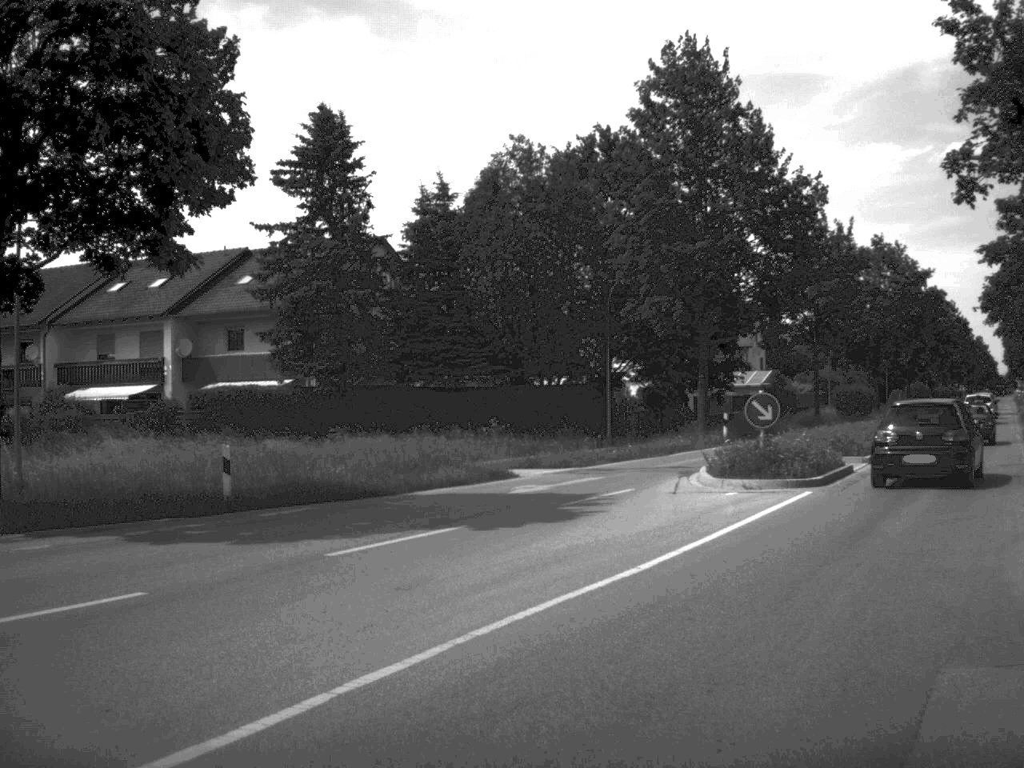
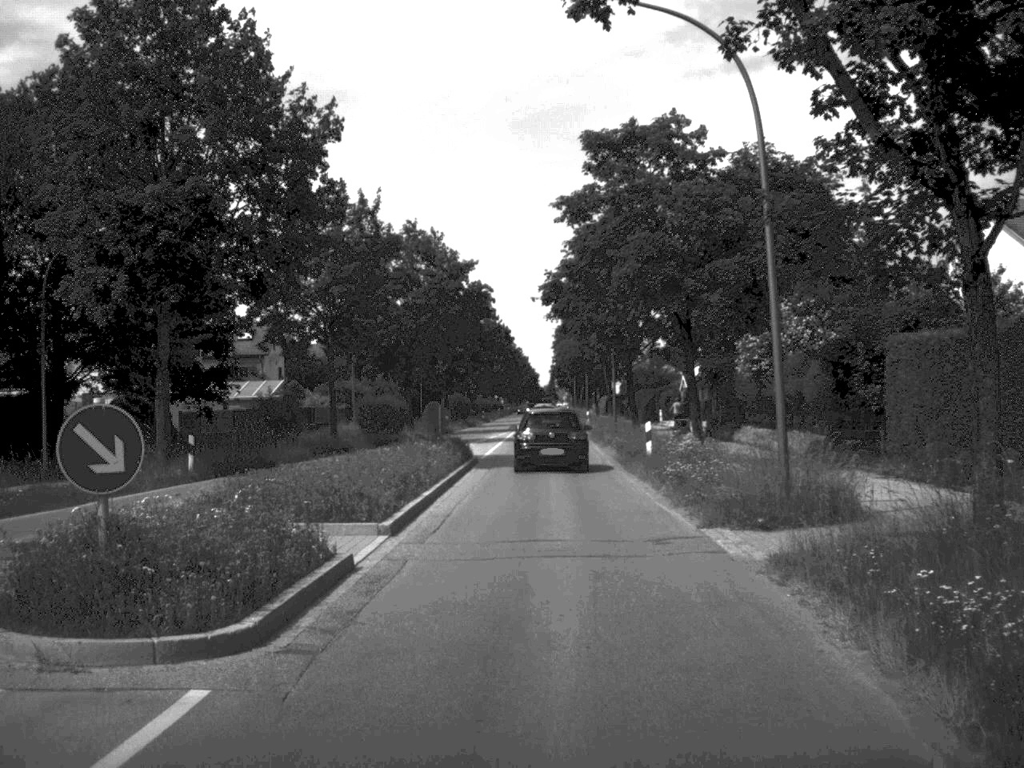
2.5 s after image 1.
(+3.0, +12.9) m; +20°
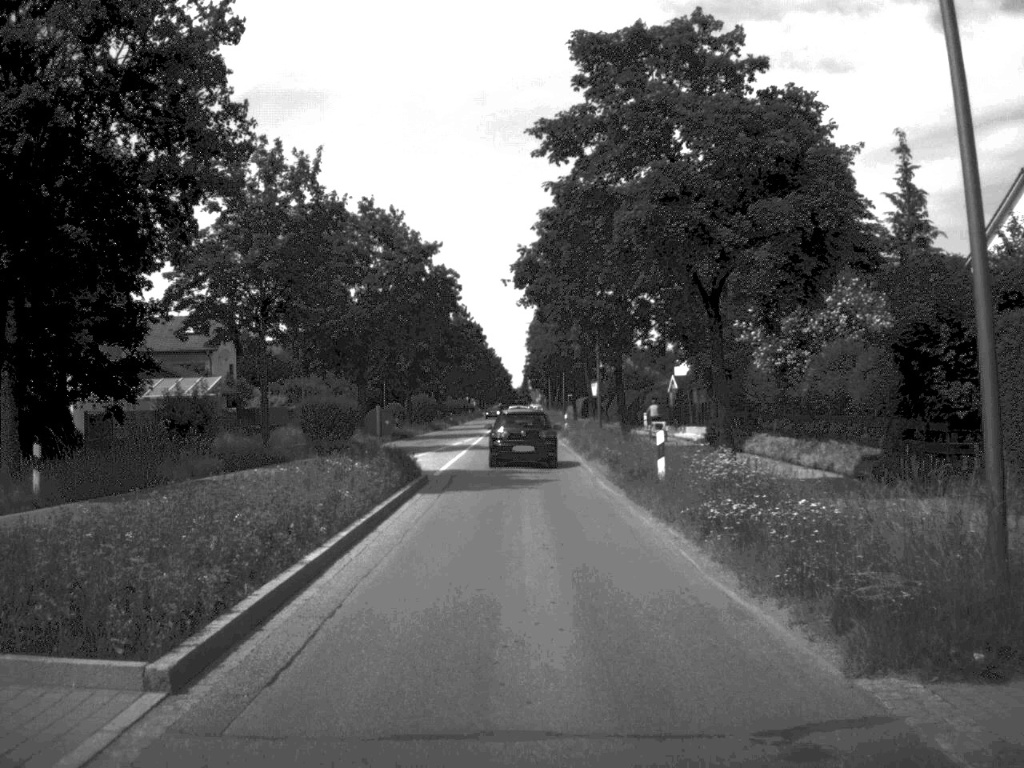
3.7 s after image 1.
(+0.1, +8.4) m; +1°
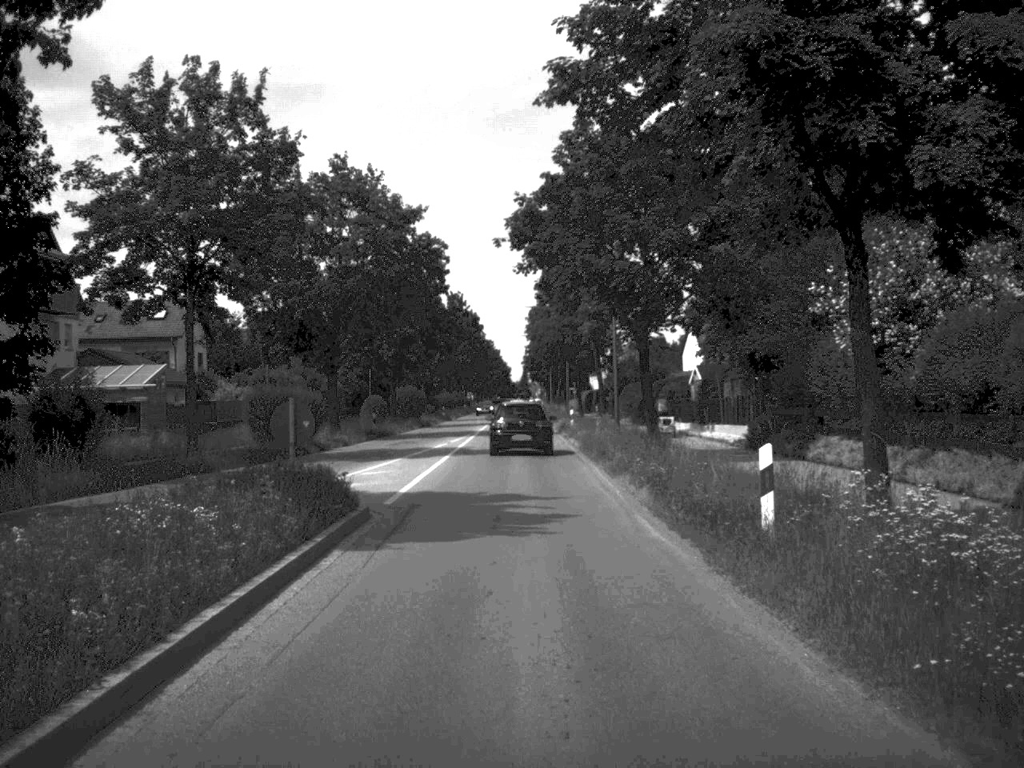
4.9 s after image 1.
(0.0, +9.6) m; 0°
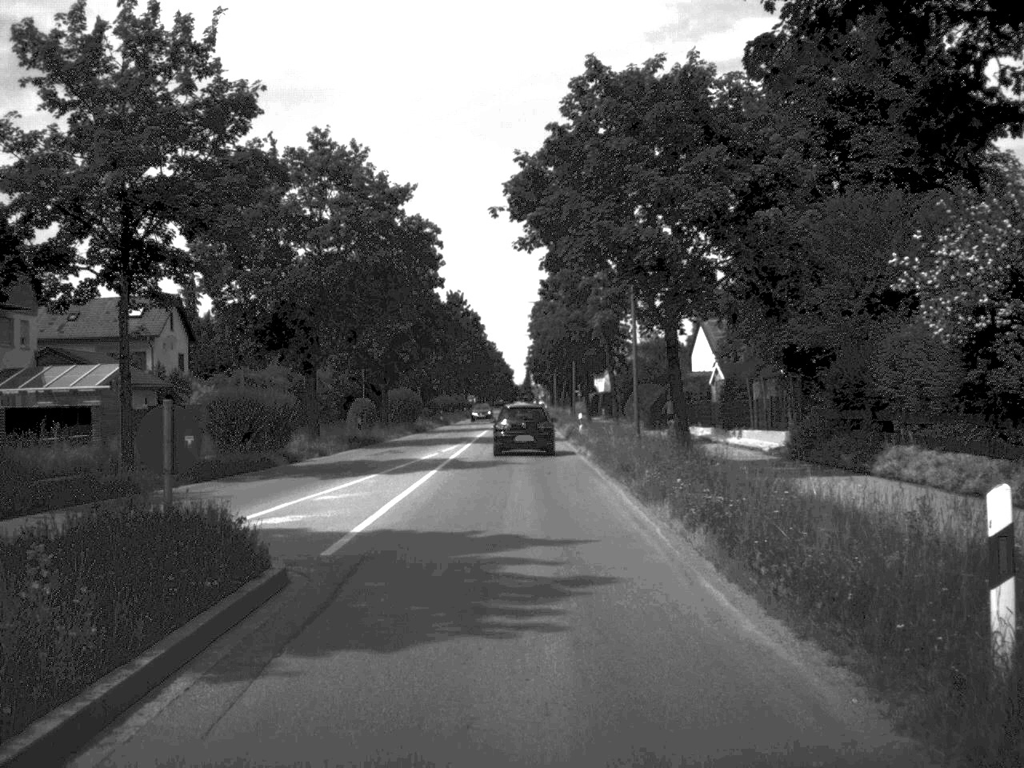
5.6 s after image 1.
(0.0, +6.0) m; 0°
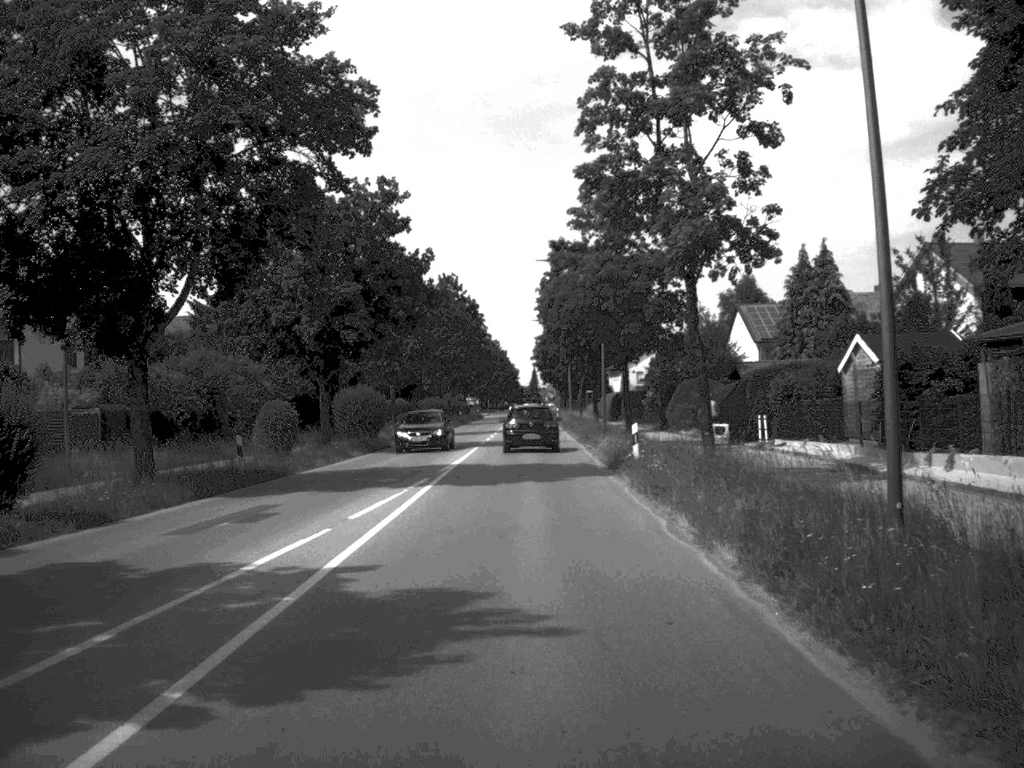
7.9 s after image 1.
(-0.1, +22.5) m; 0°
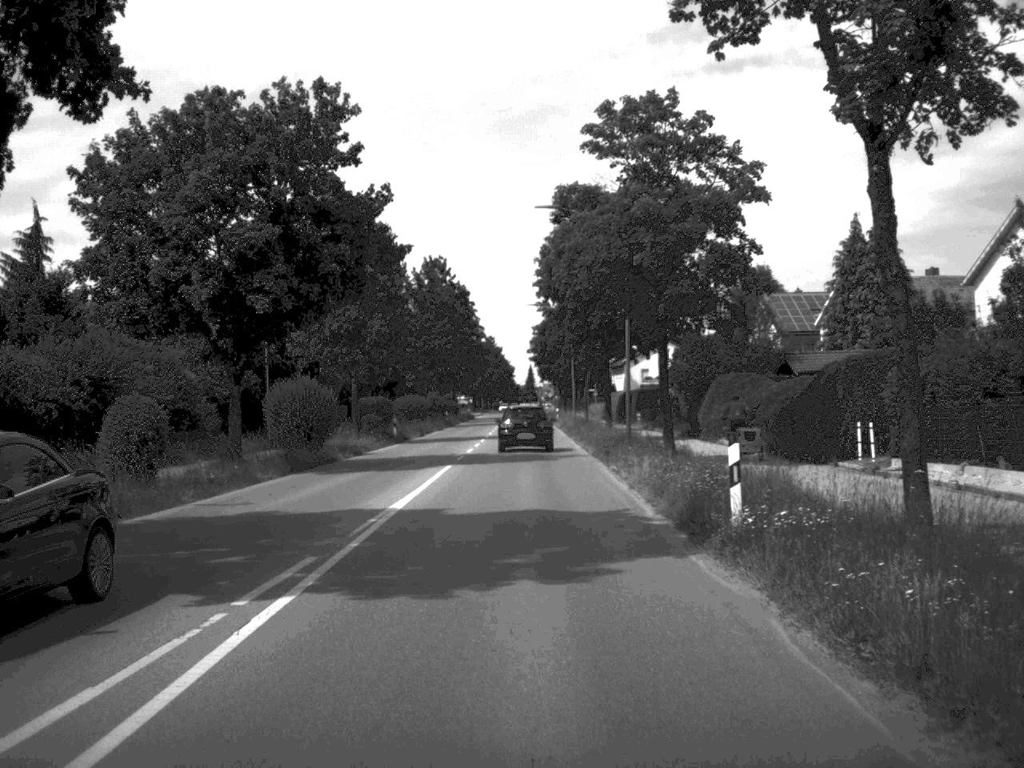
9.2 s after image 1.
(0.0, +13.9) m; 0°
